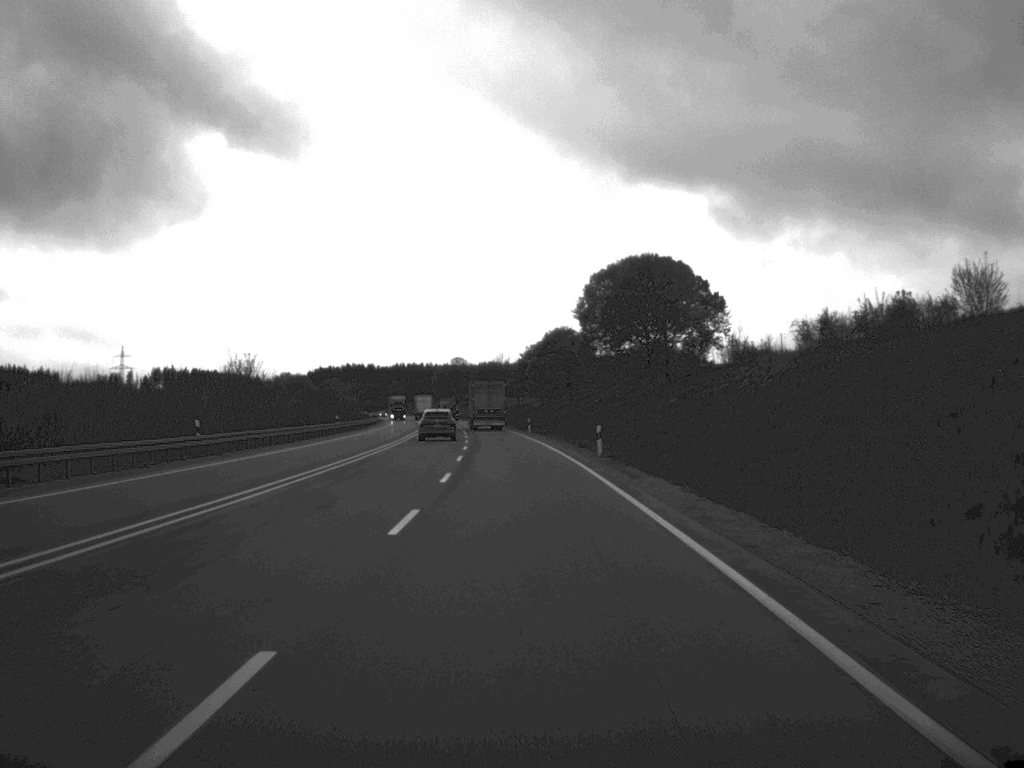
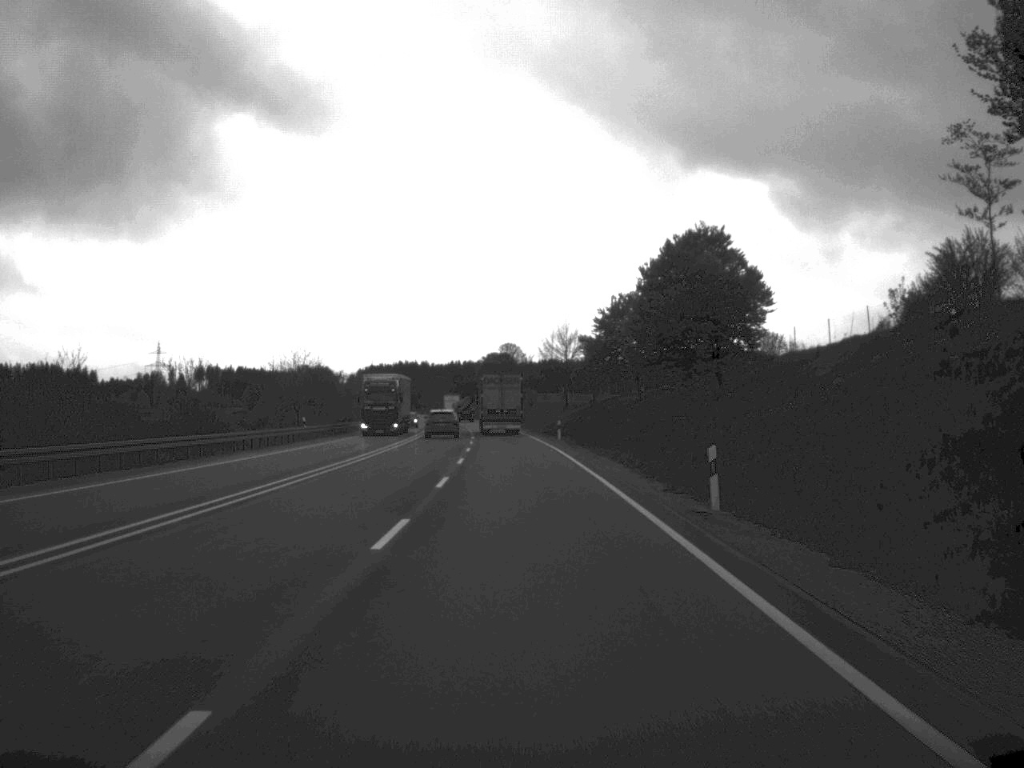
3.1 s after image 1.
(-1.7, +73.0) m; -3°
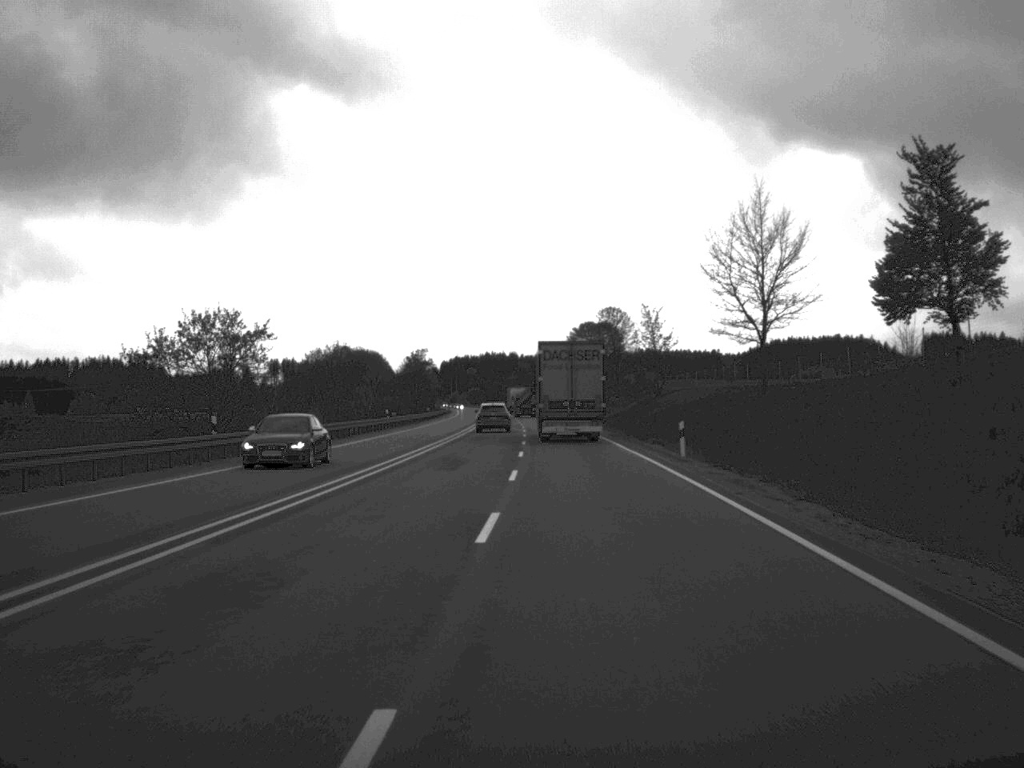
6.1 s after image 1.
(-2.6, +83.1) m; -4°
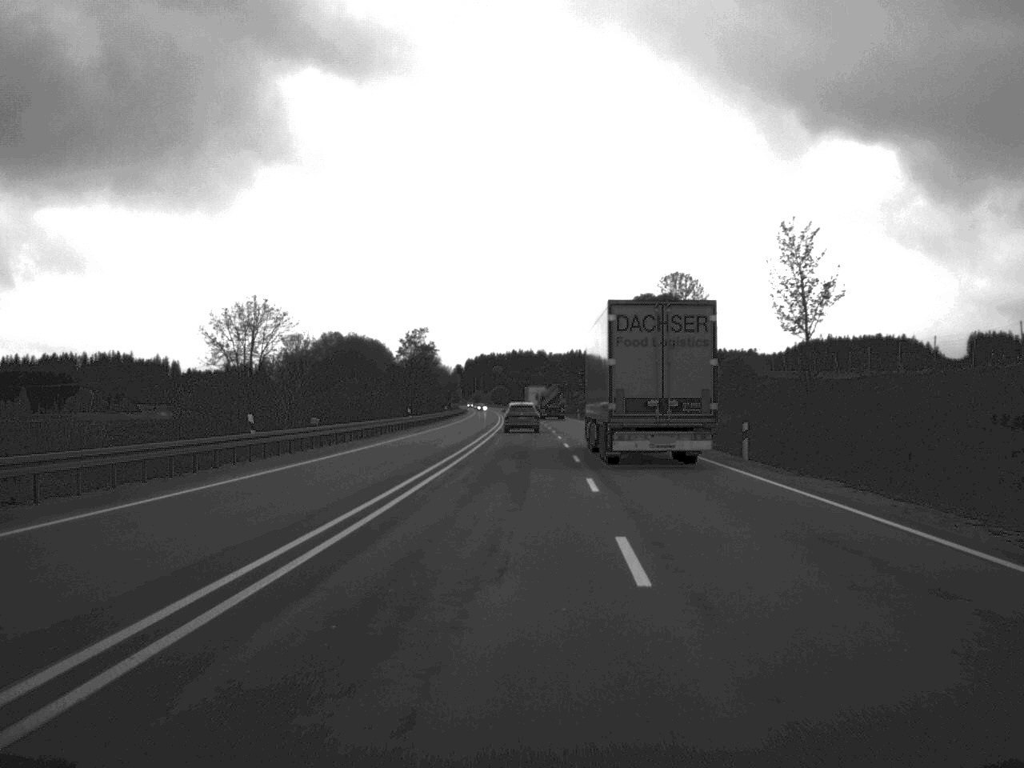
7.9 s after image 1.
(-0.8, +51.0) m; -1°
